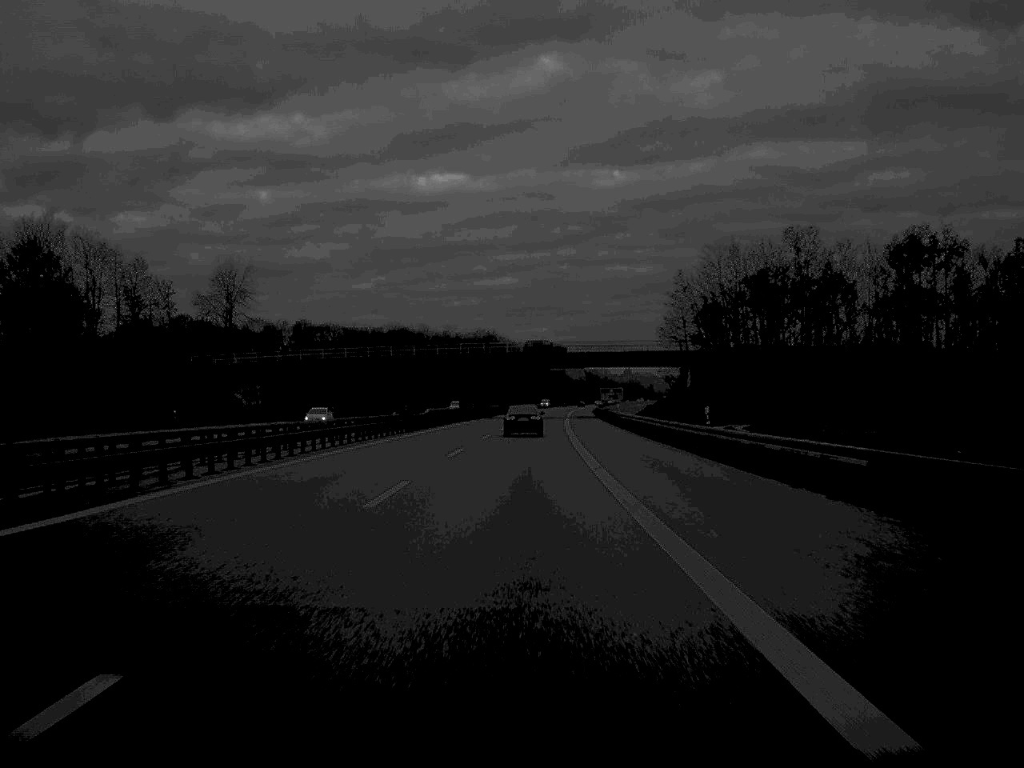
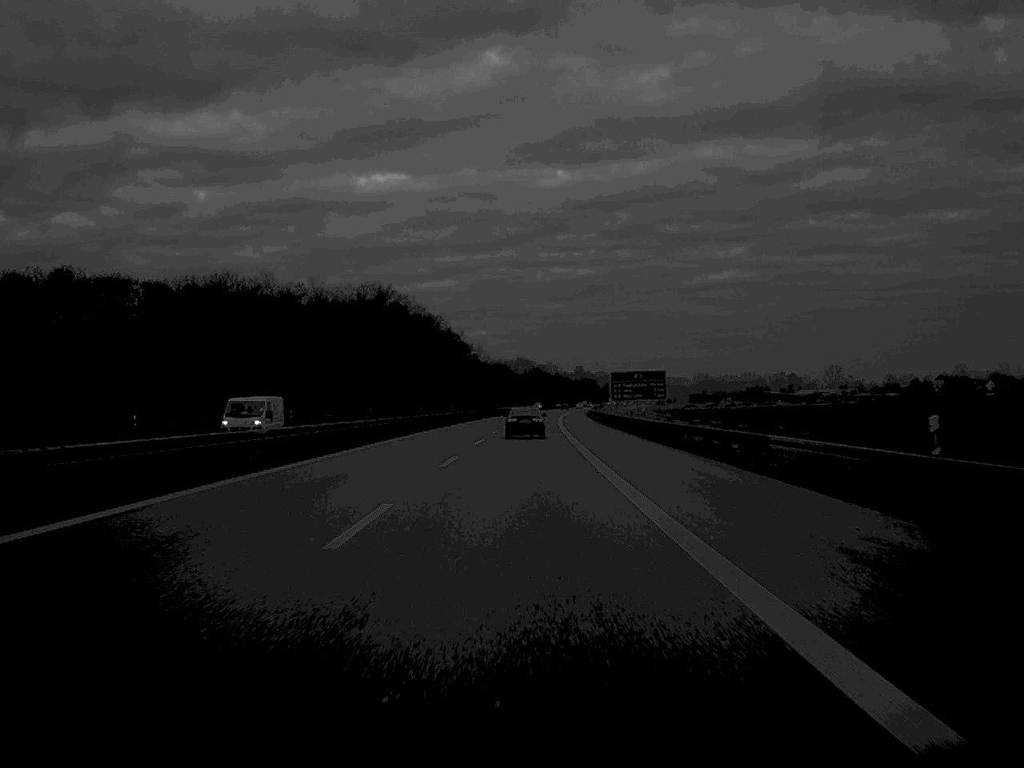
(+3.8, +166.2) m; +3°
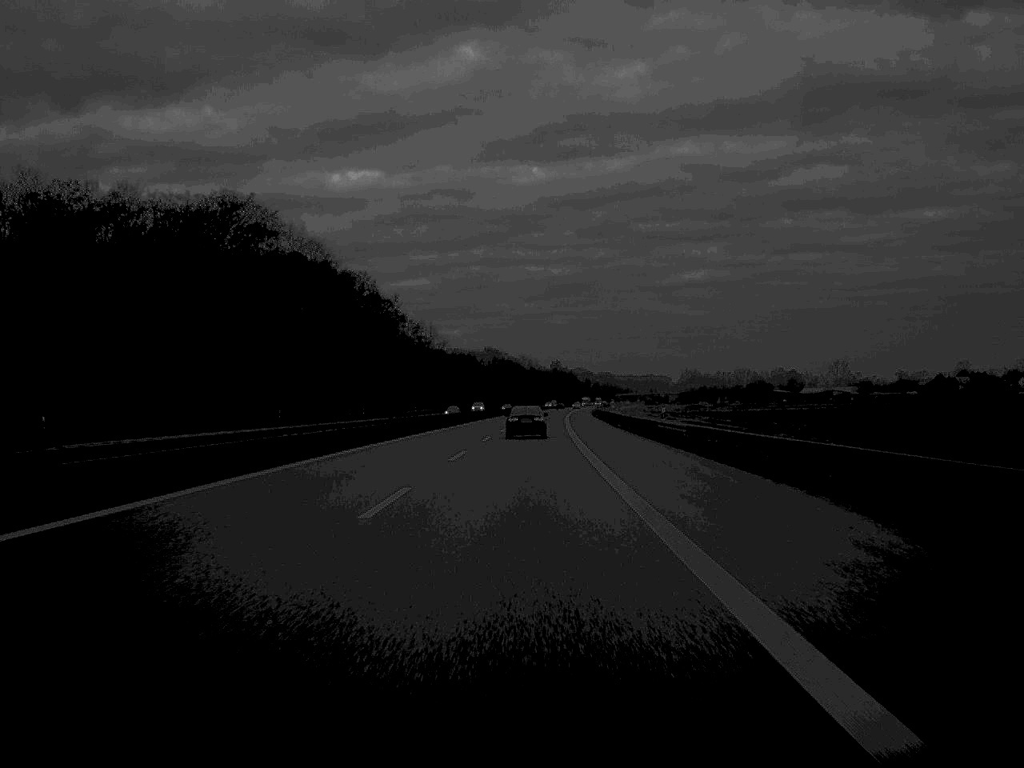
(+1.1, +102.9) m; +1°
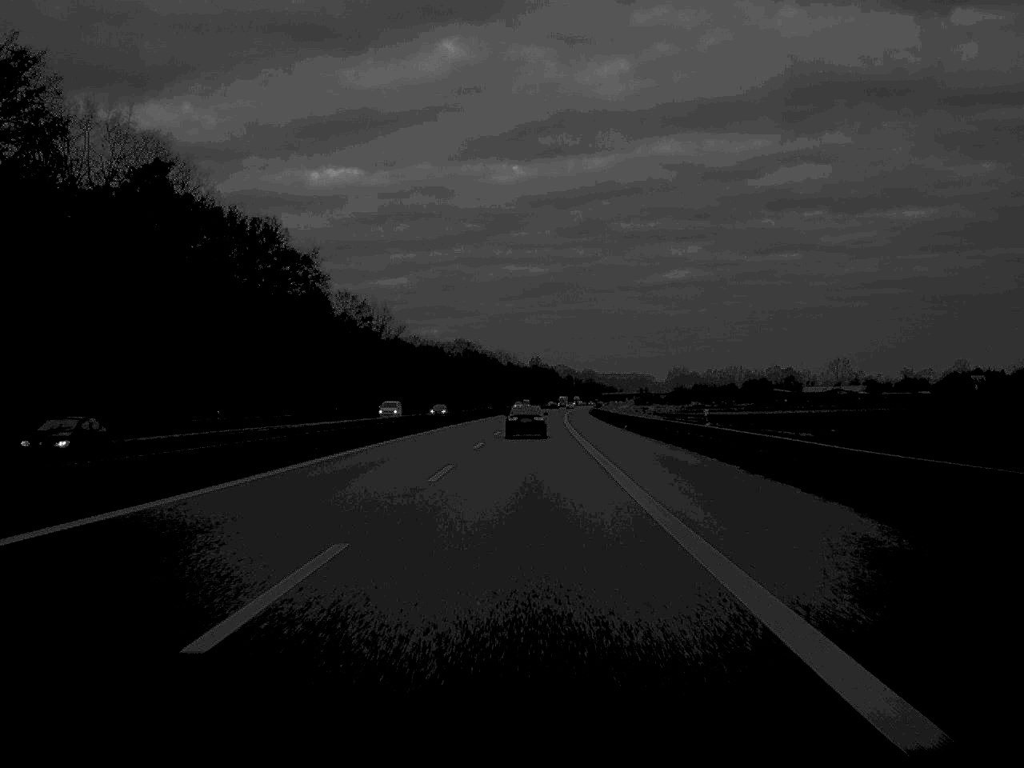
(+0.5, +63.5) m; +1°
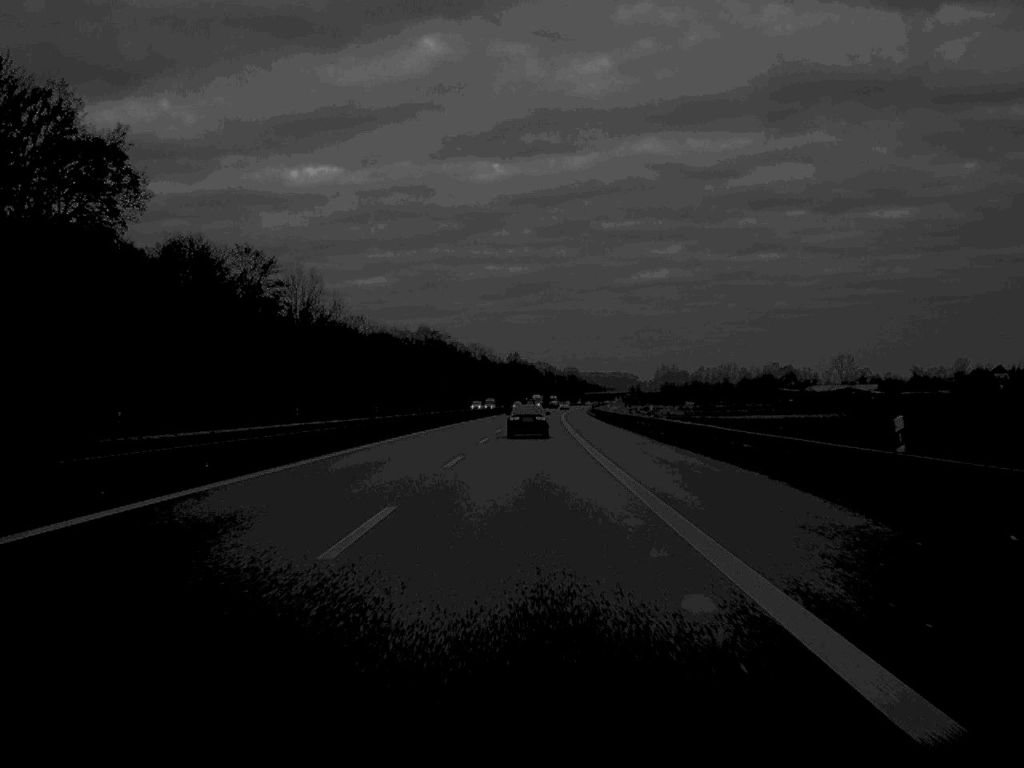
(+0.6, +66.5) m; +1°
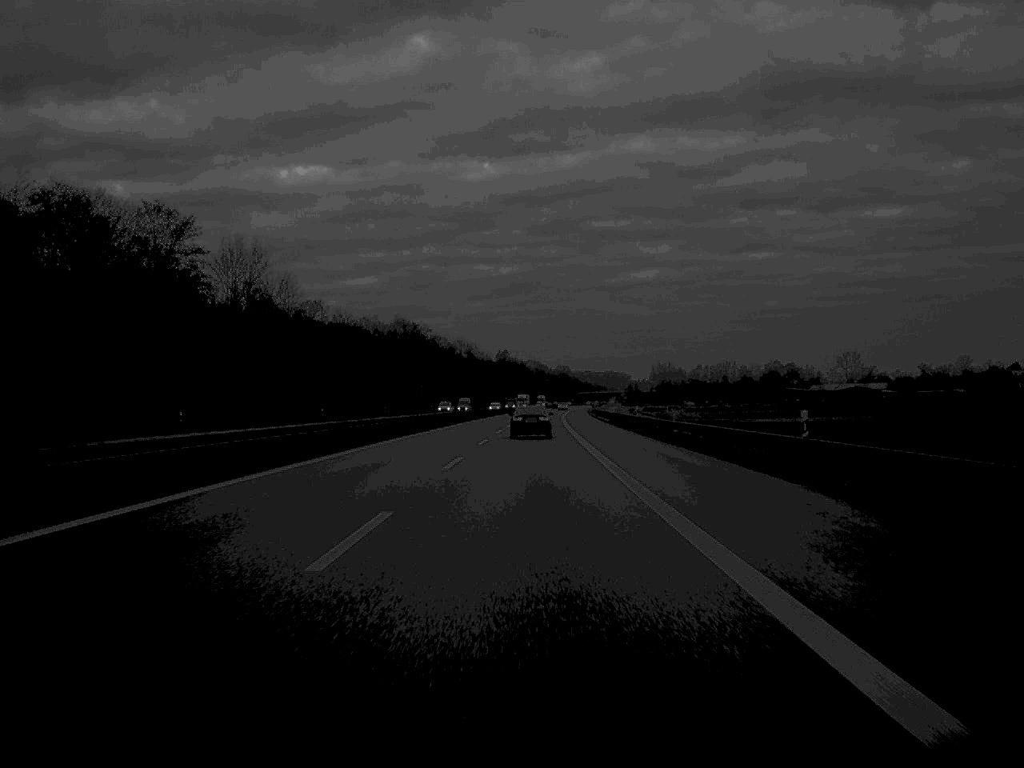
(+0.1, +36.3) m; 0°
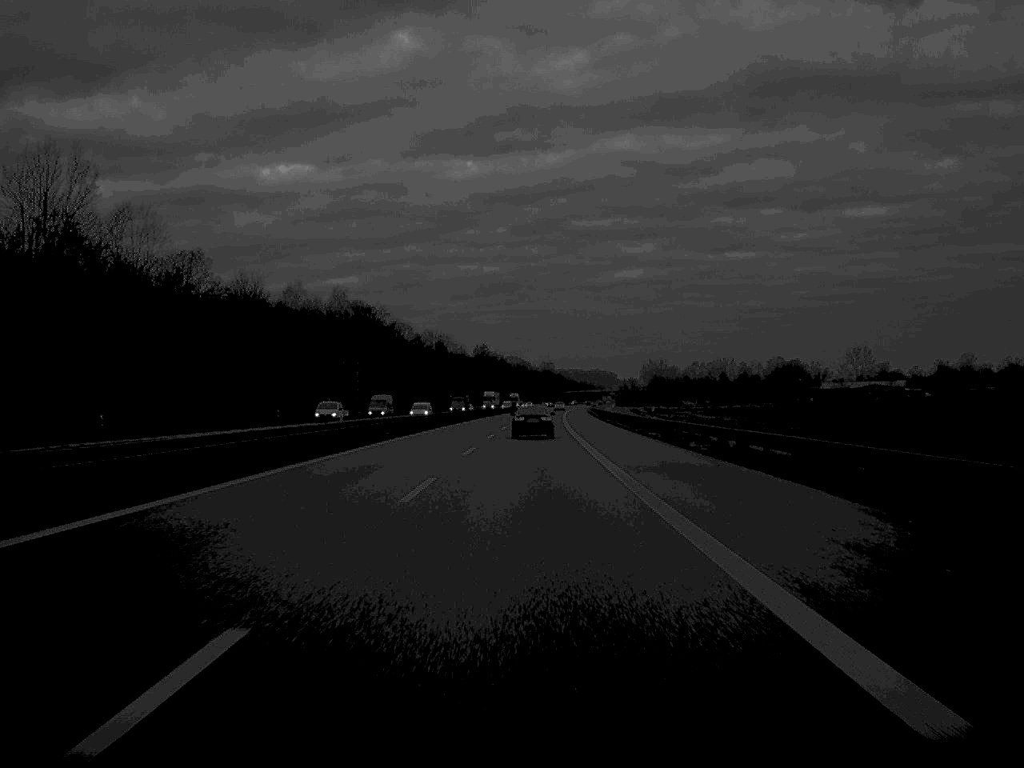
(+0.4, +63.5) m; +1°
